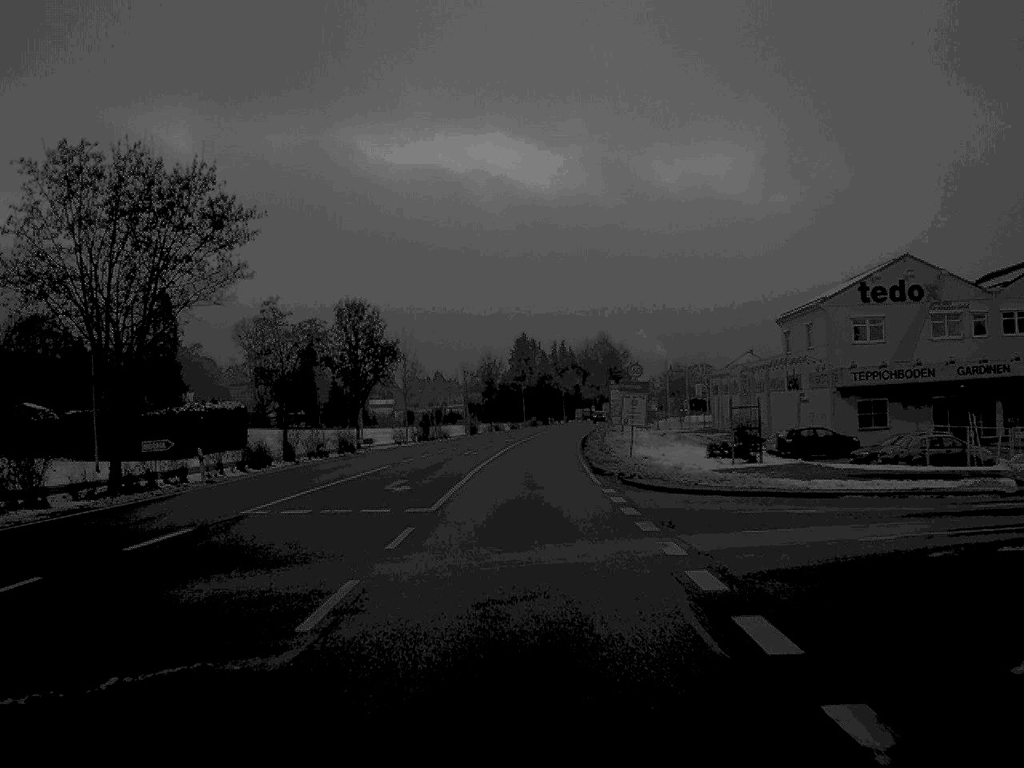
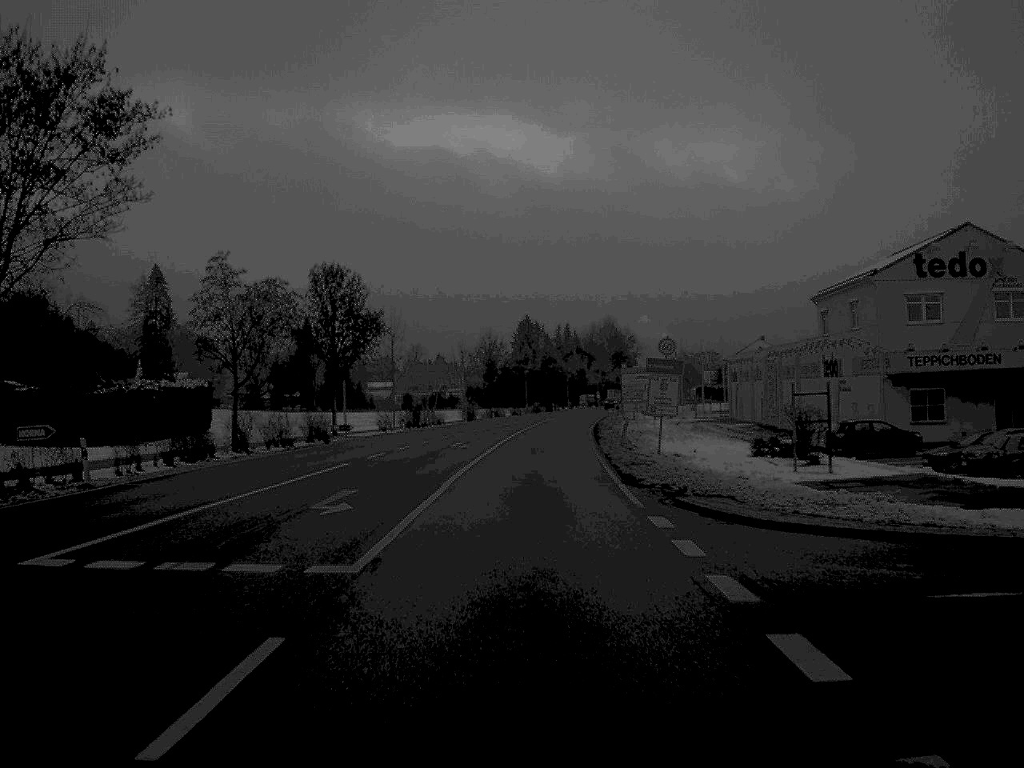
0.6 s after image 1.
(0.0, +10.1) m; 0°
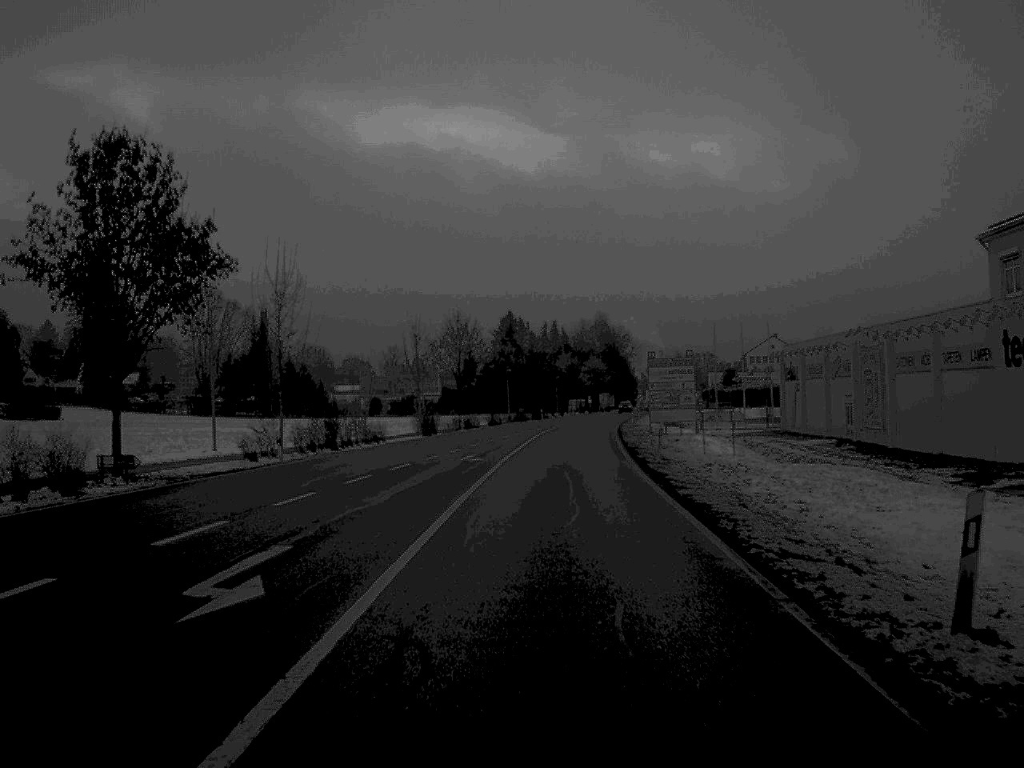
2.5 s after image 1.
(+0.1, +32.7) m; +1°
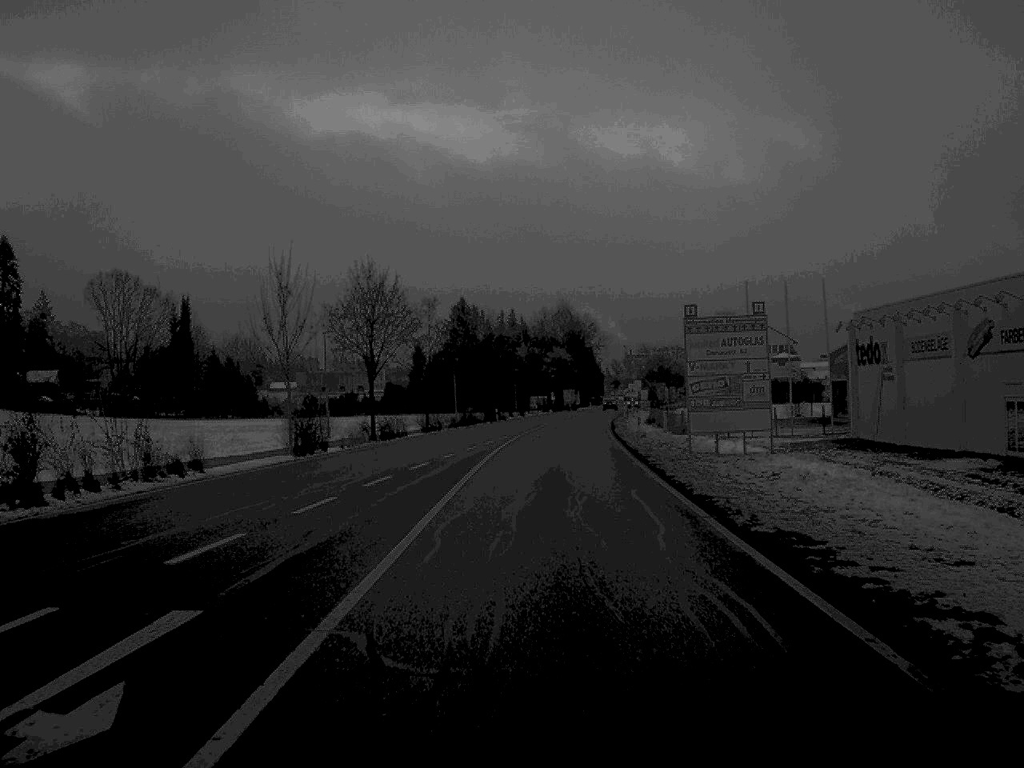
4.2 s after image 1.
(+0.5, +30.8) m; +2°
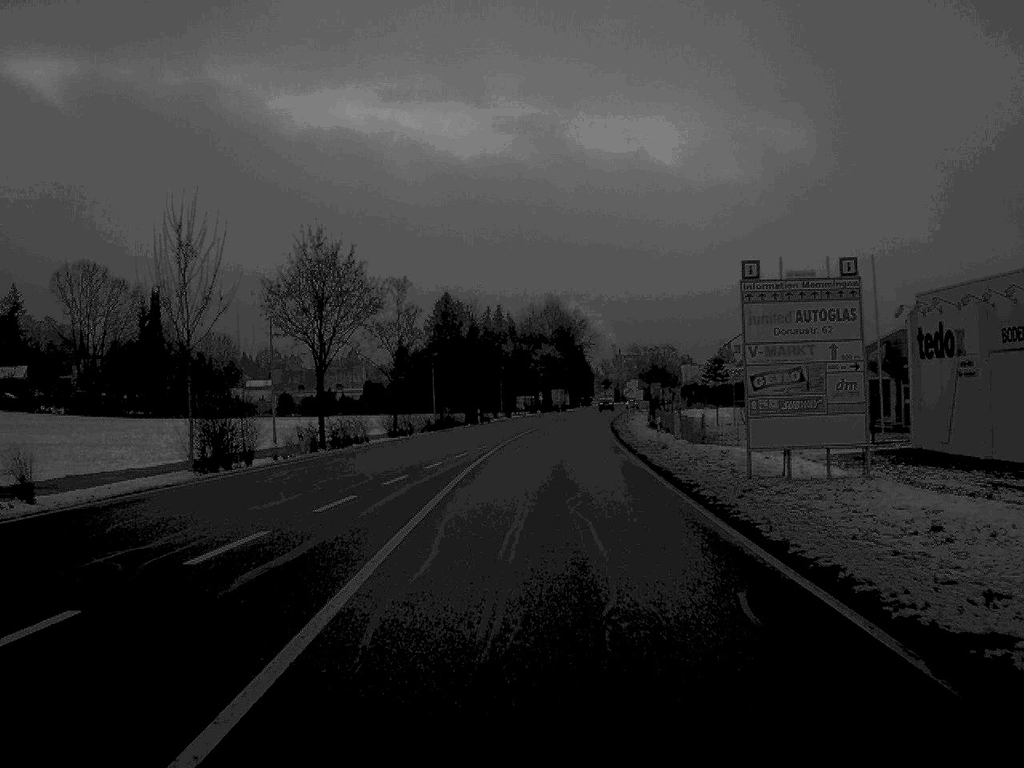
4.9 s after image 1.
(+0.1, +12.1) m; +1°
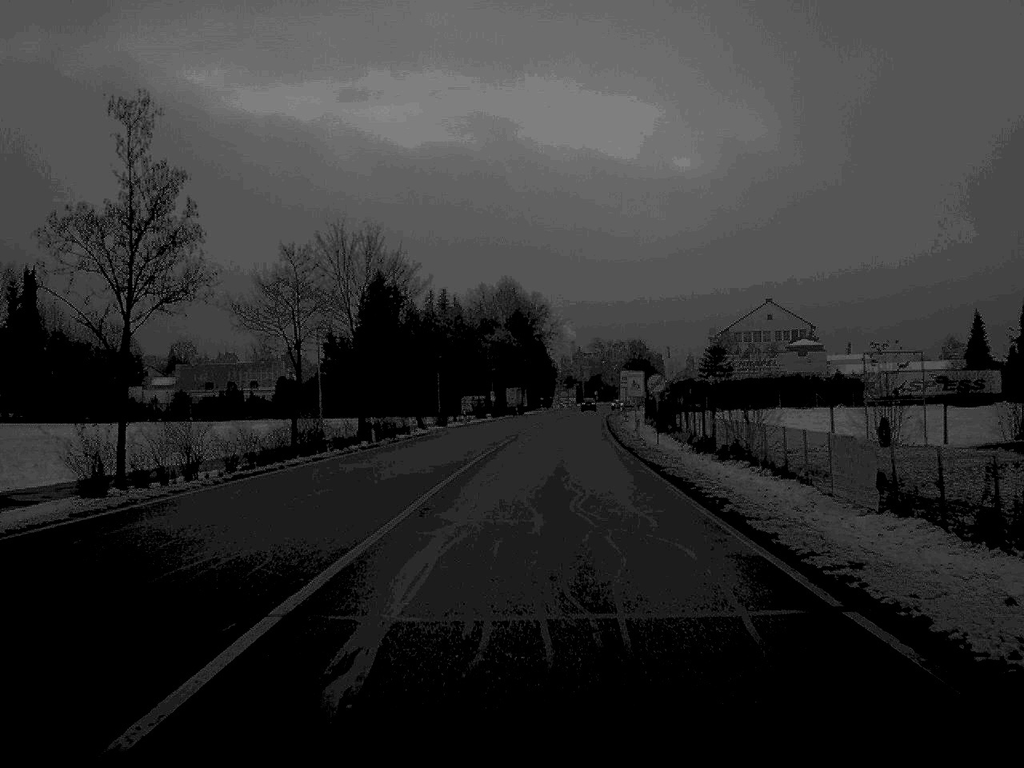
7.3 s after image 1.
(+0.7, +40.6) m; +2°
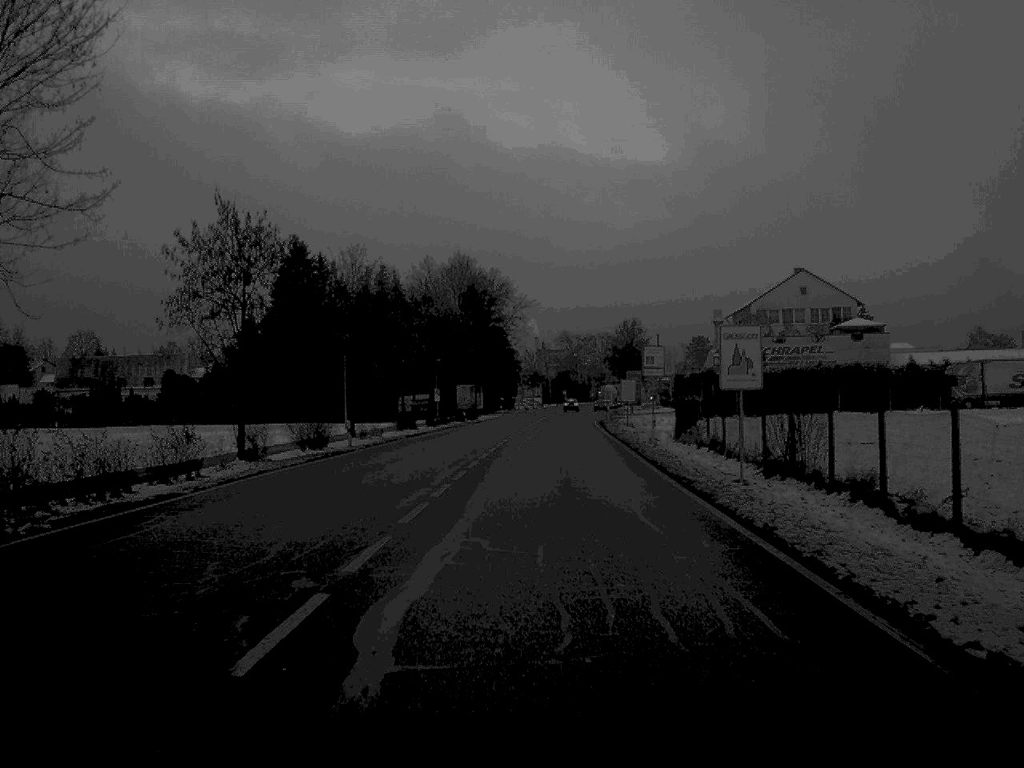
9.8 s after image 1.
(+0.6, +40.6) m; +2°
